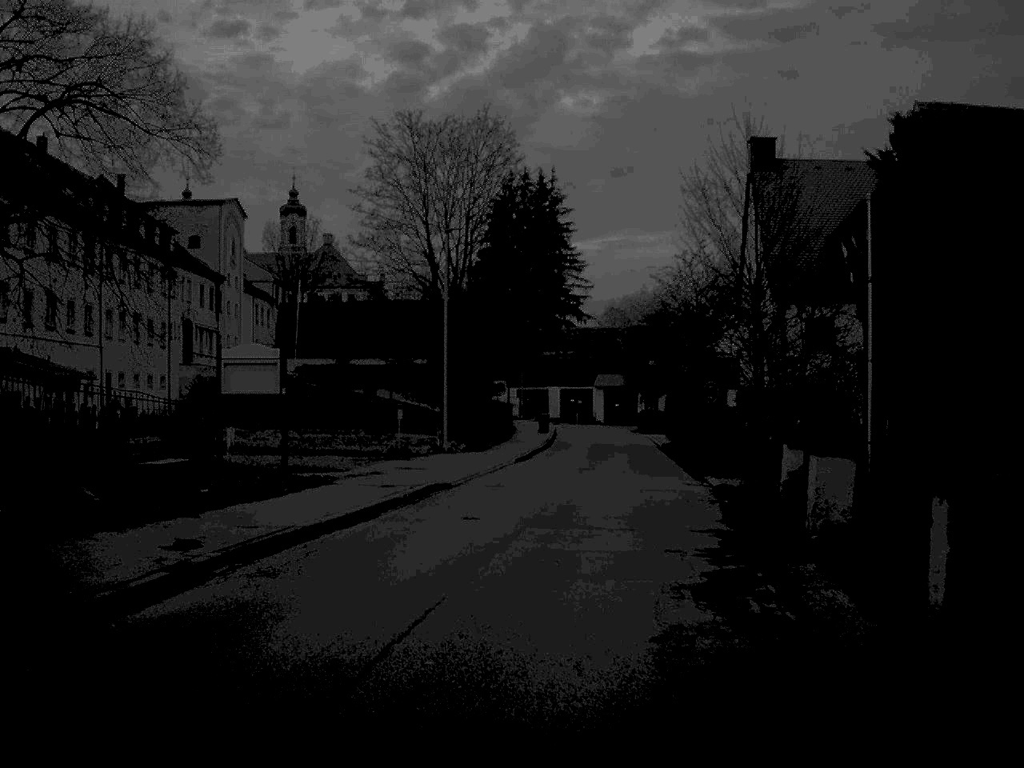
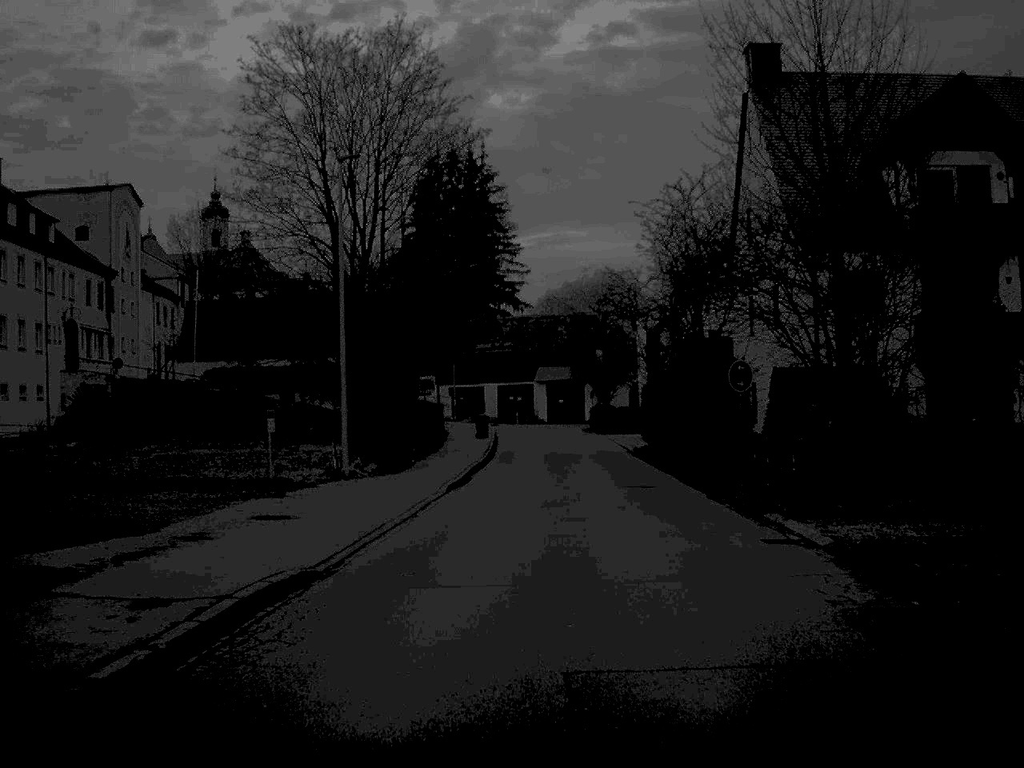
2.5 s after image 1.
(-0.1, +12.5) m; +4°
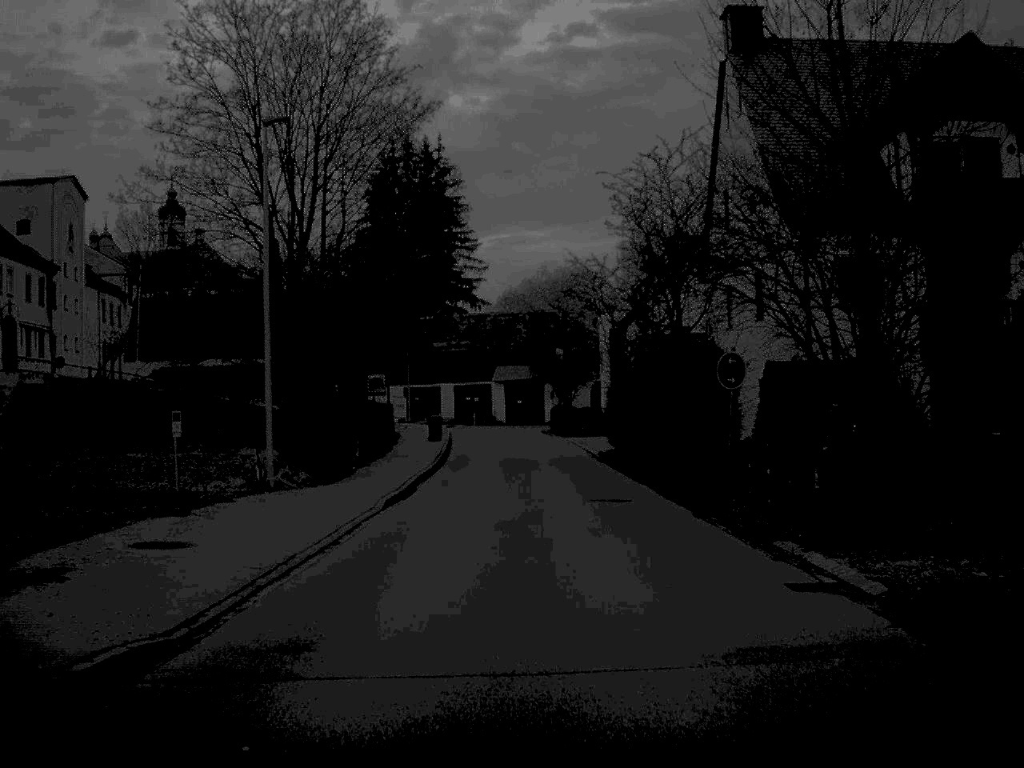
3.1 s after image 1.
(+0.1, +3.8) m; +2°
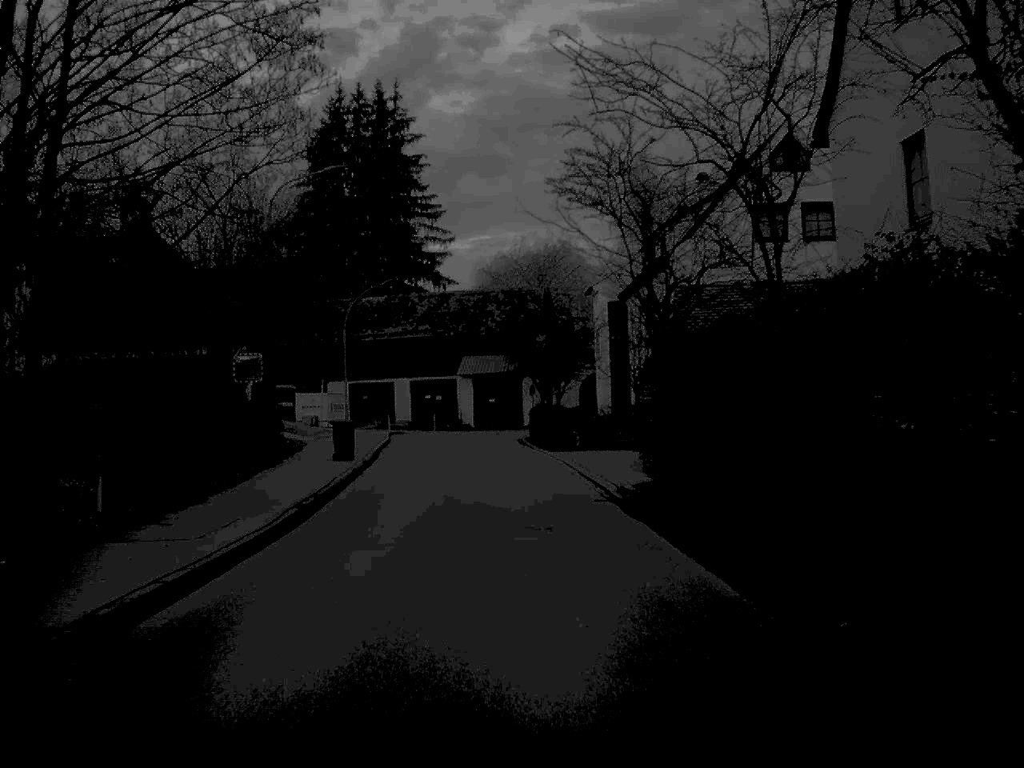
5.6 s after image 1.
(+0.4, +20.1) m; +1°
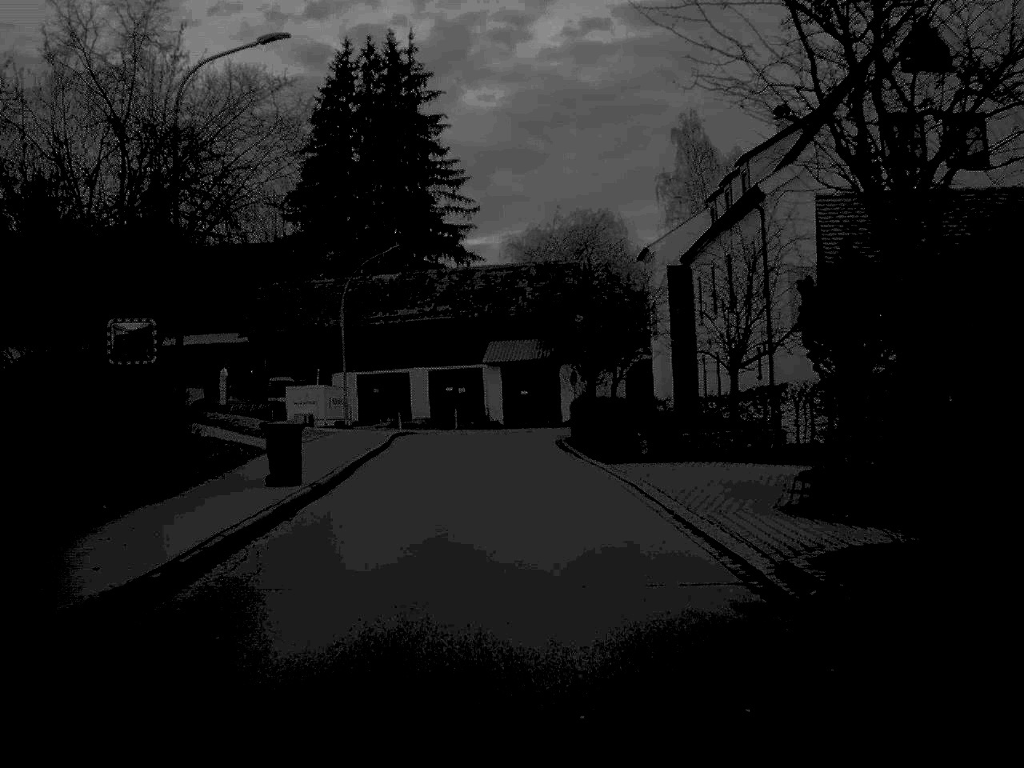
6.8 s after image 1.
(-0.2, +12.3) m; -2°
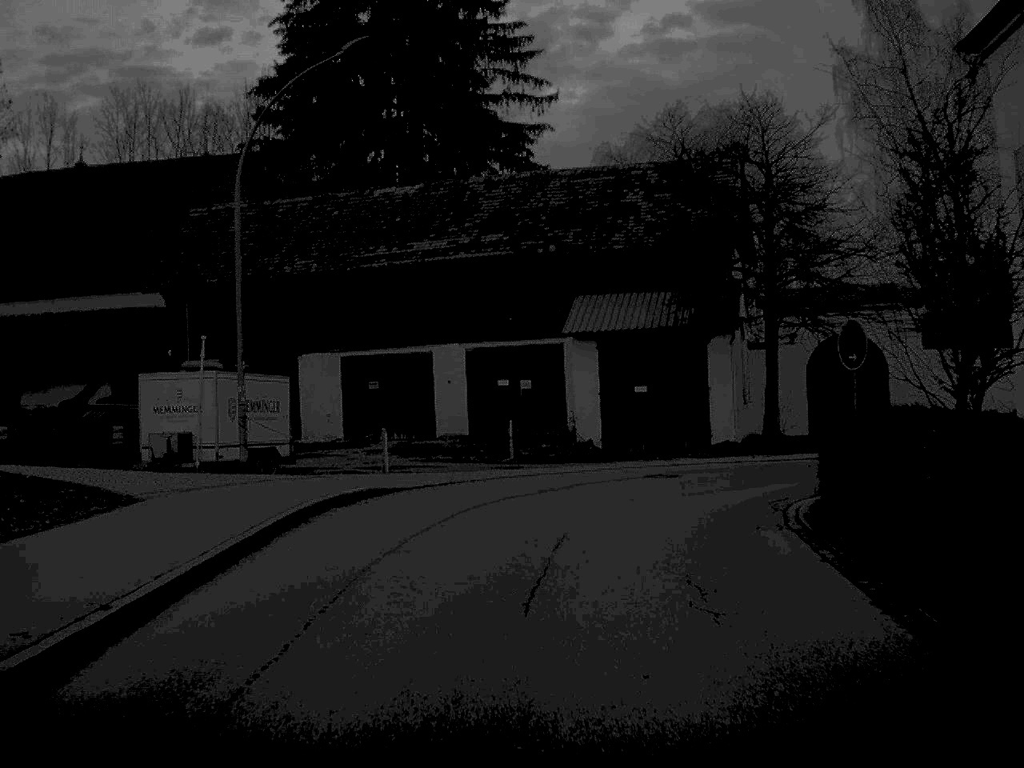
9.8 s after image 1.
(-1.0, +31.7) m; -3°
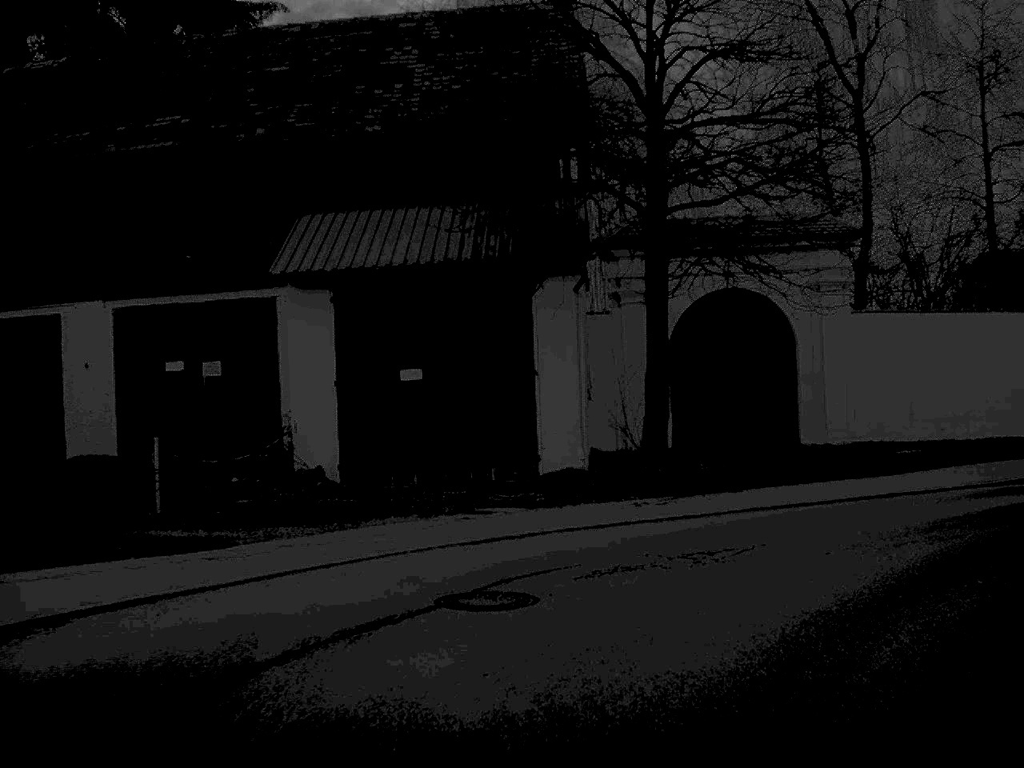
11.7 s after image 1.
(+1.0, +16.4) m; +12°
